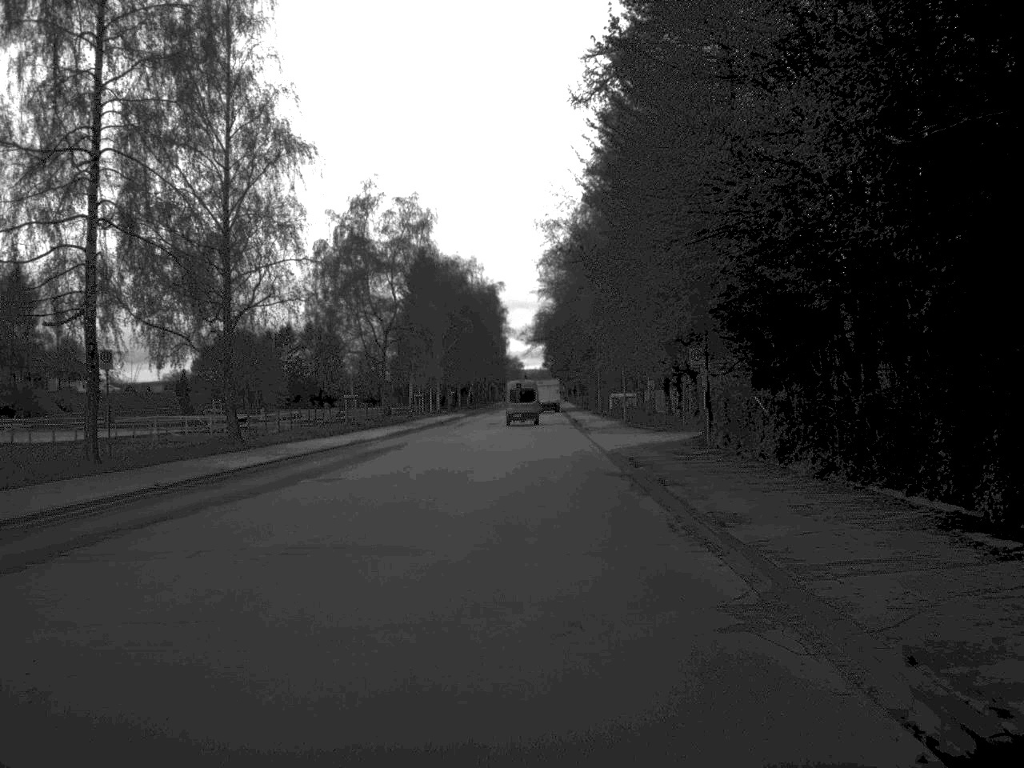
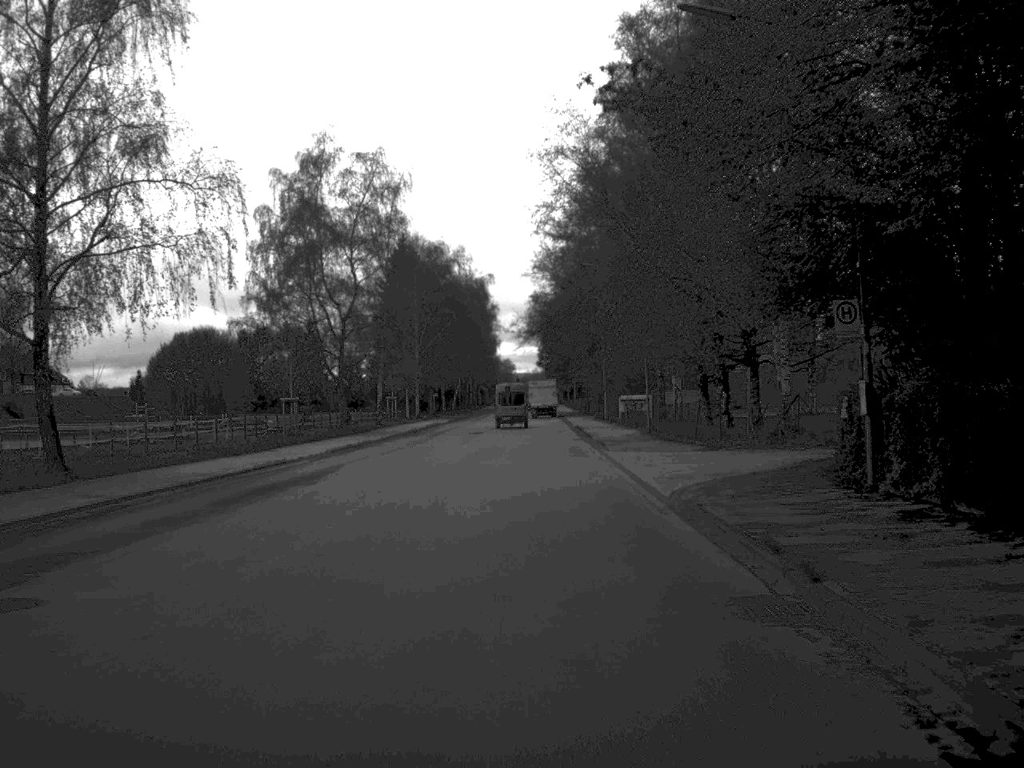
(0.0, +17.2) m; 0°
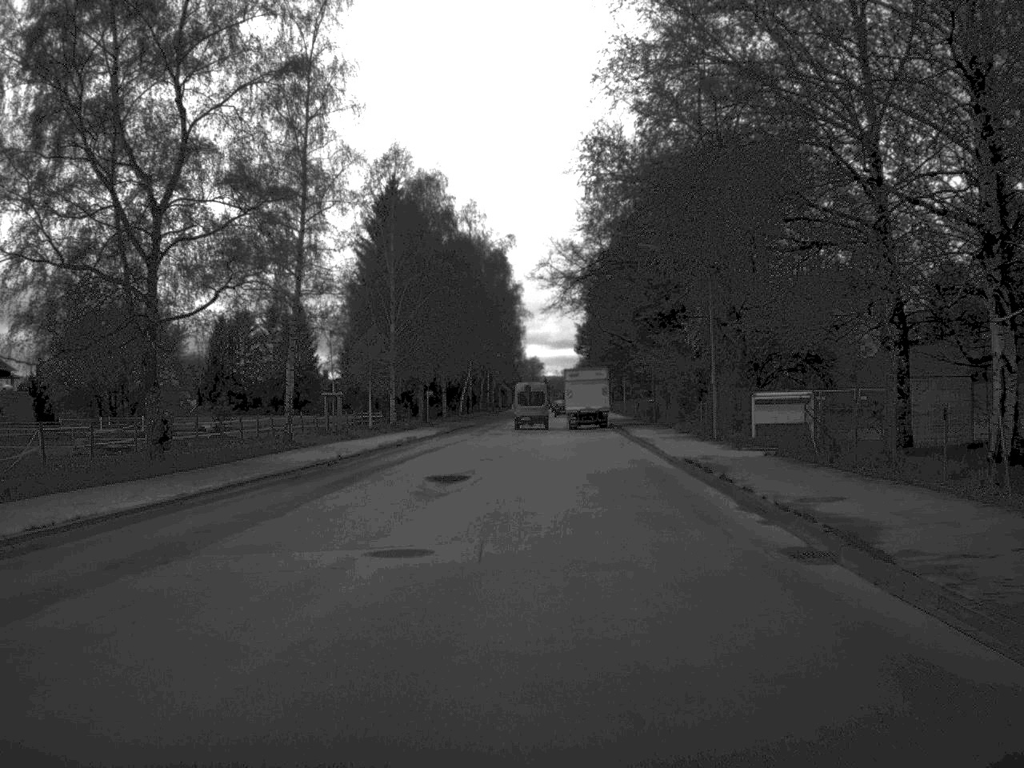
(-0.5, +40.8) m; -1°
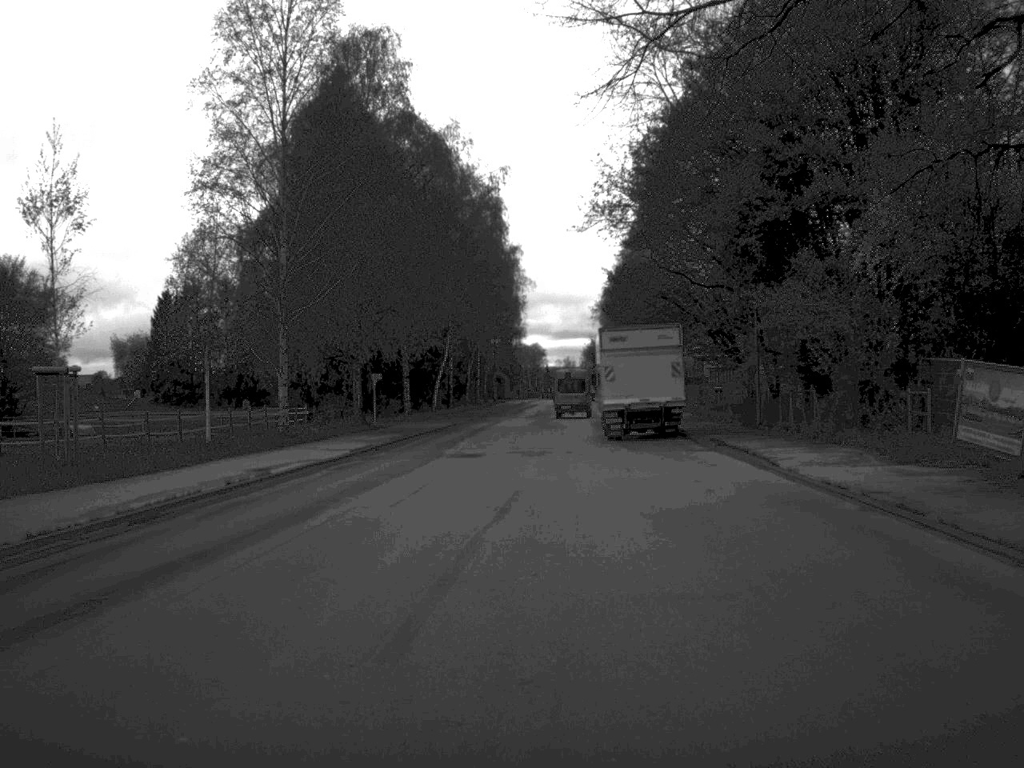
(-0.1, +34.2) m; 0°
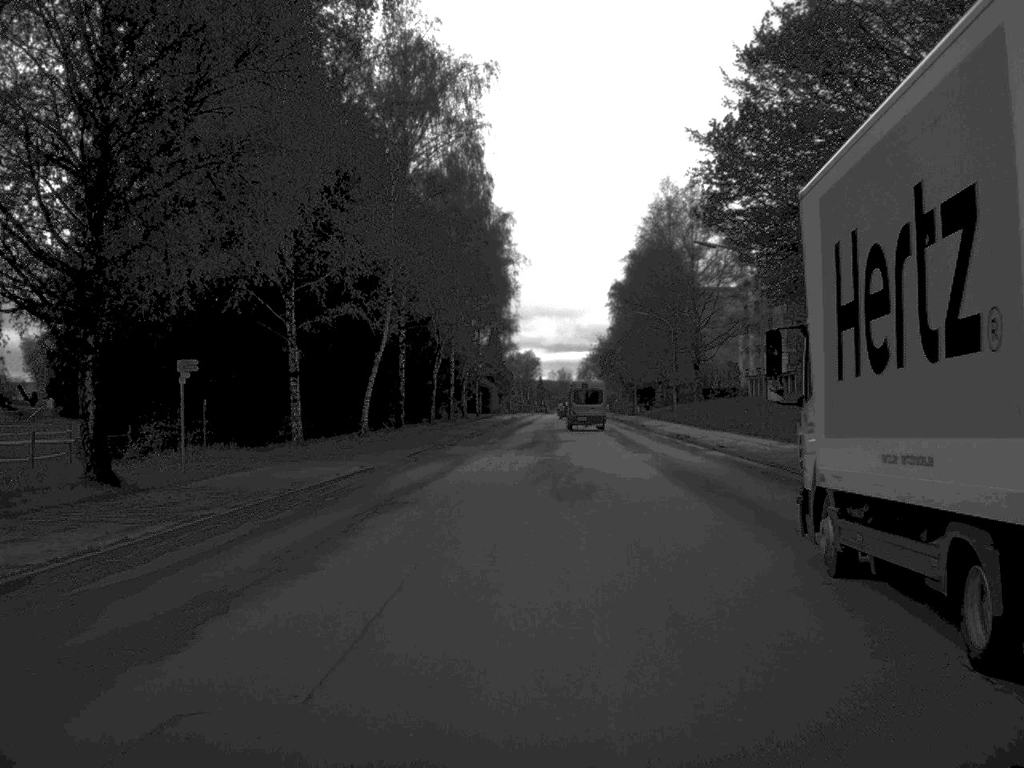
(0.0, +34.0) m; 0°
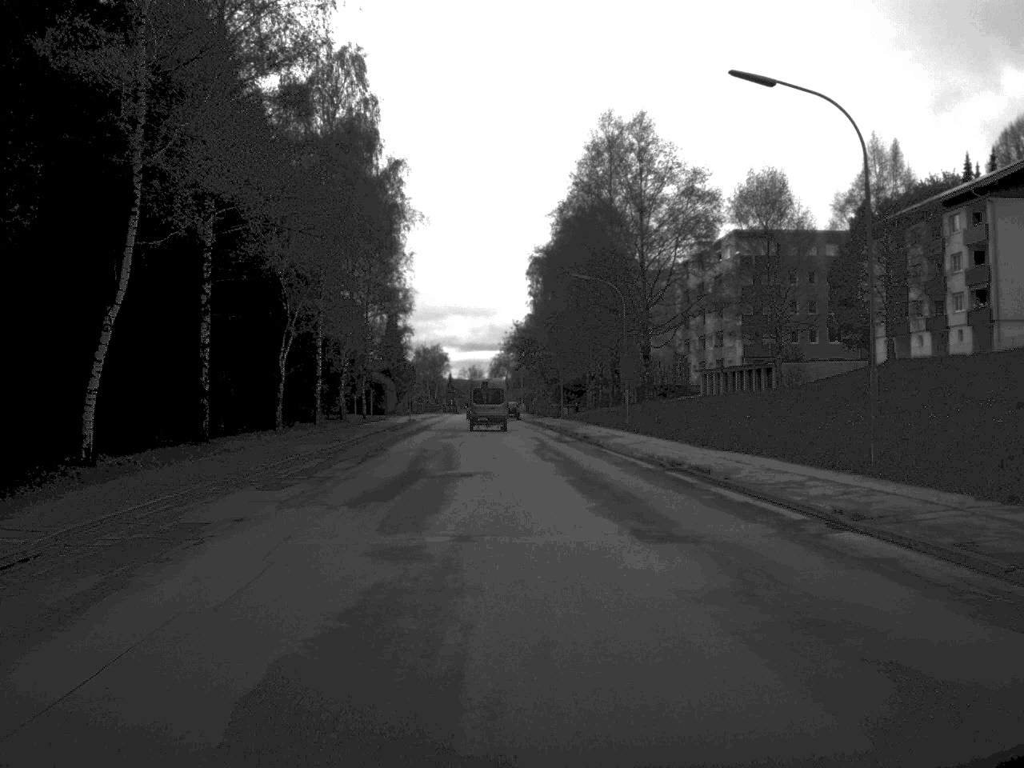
(+0.9, +24.2) m; +4°
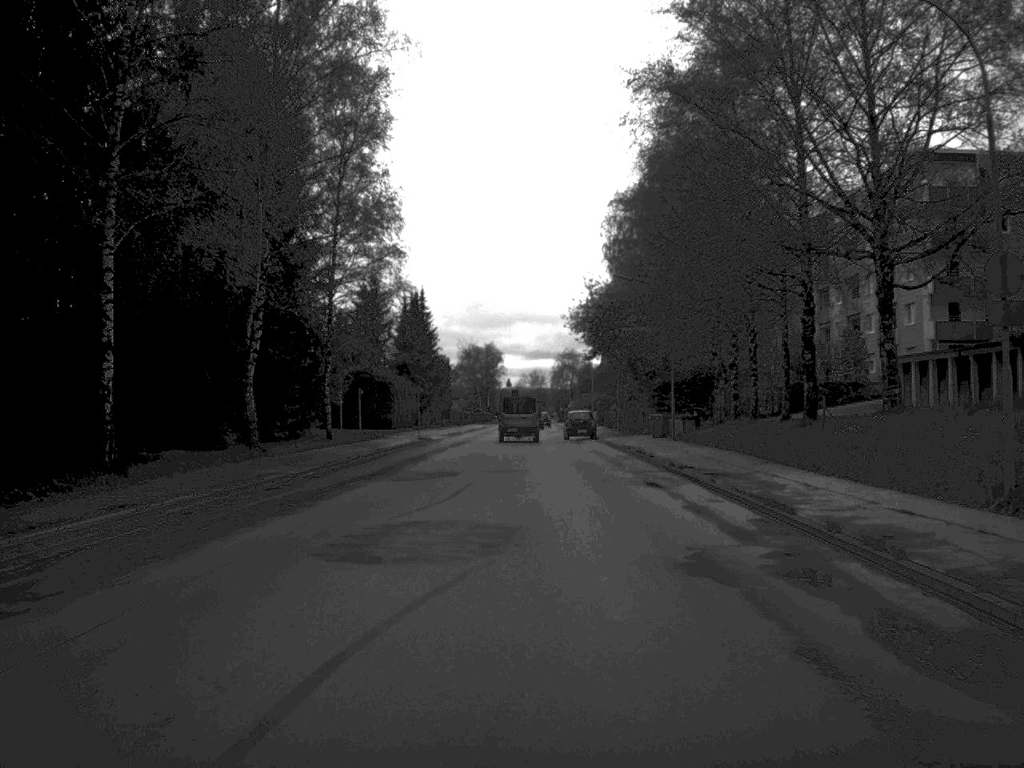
(-0.9, +41.6) m; -3°
